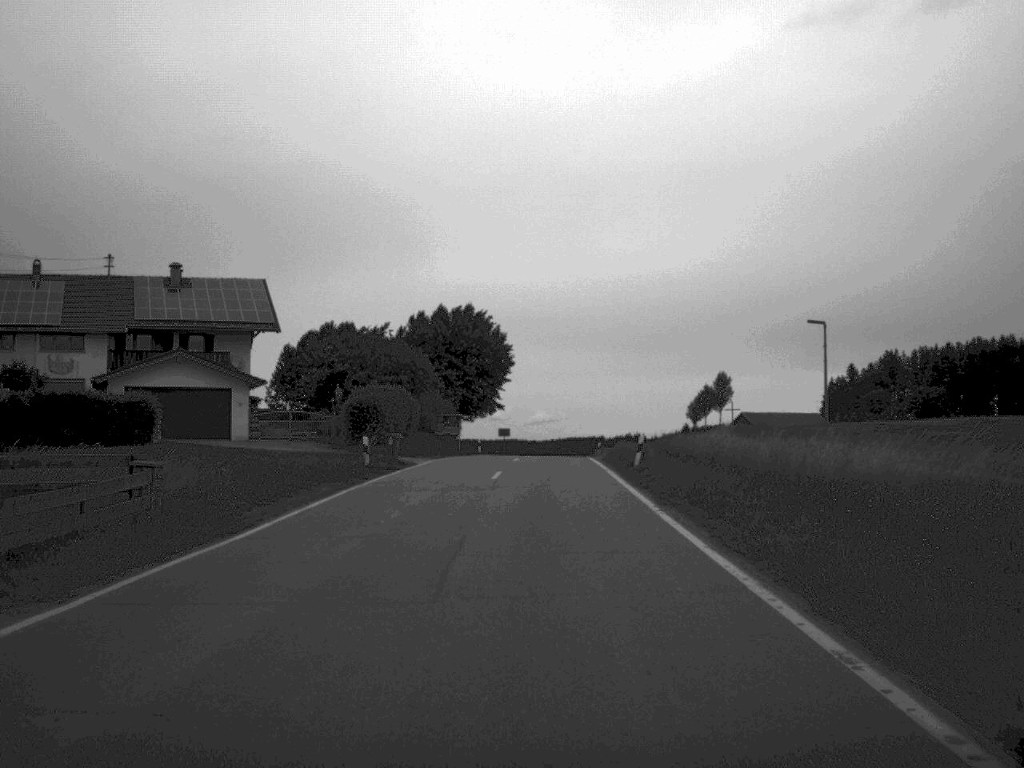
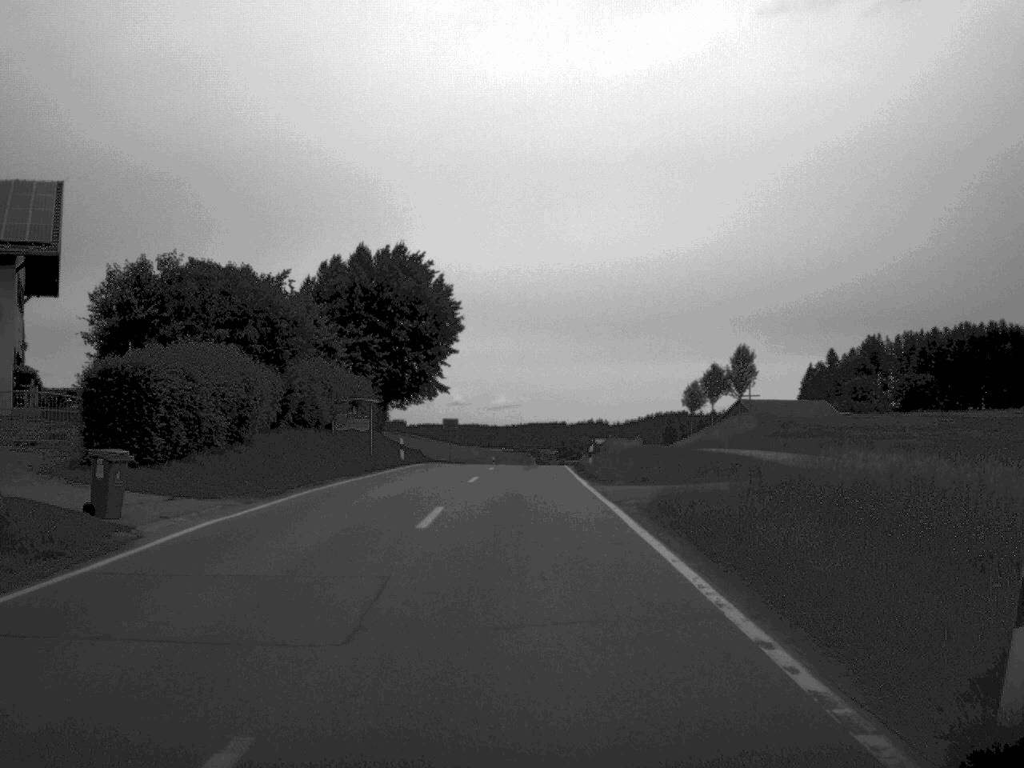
(+0.4, +28.2) m; +2°
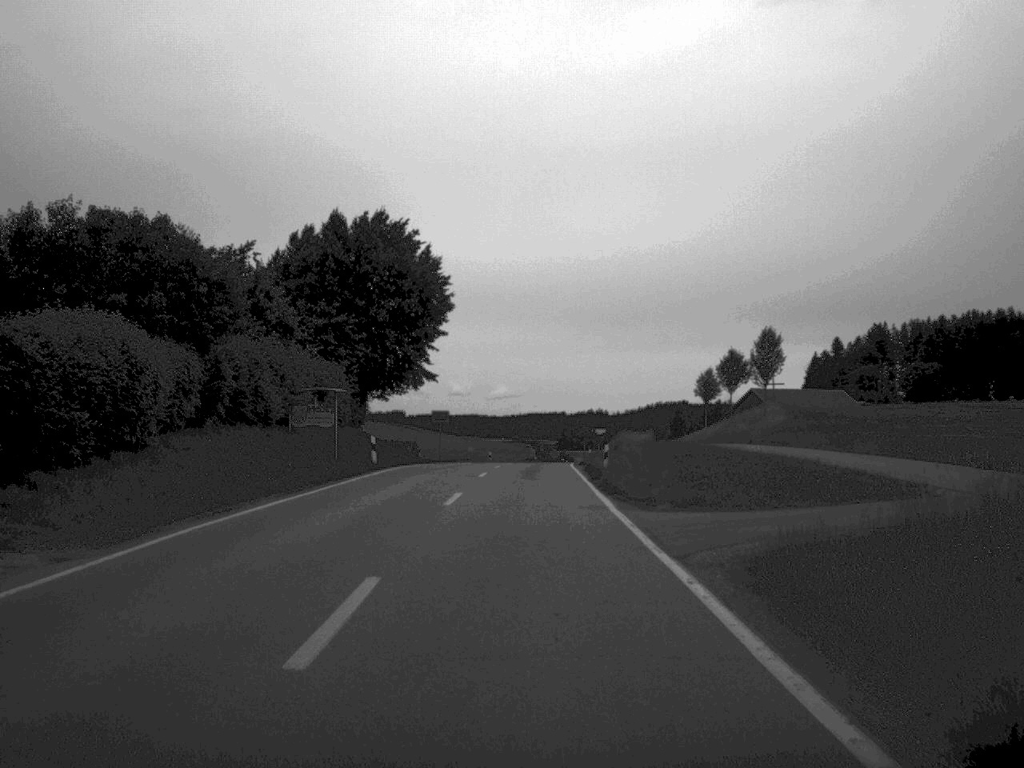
(0.0, +9.1) m; 0°
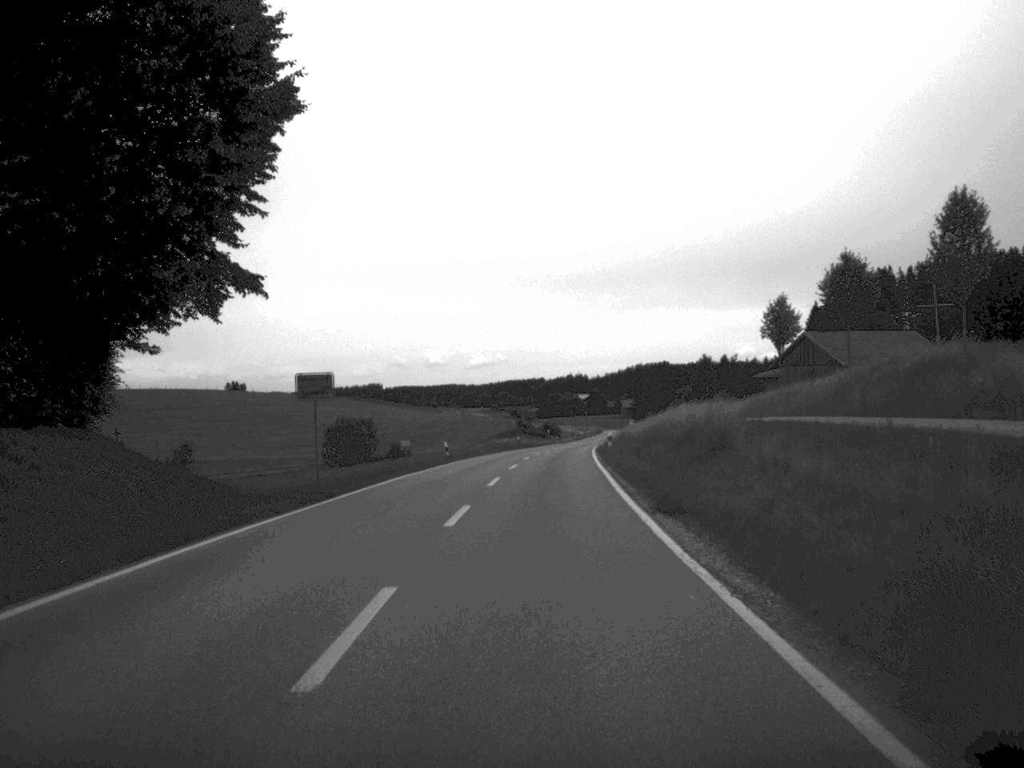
(0.0, +37.4) m; +1°
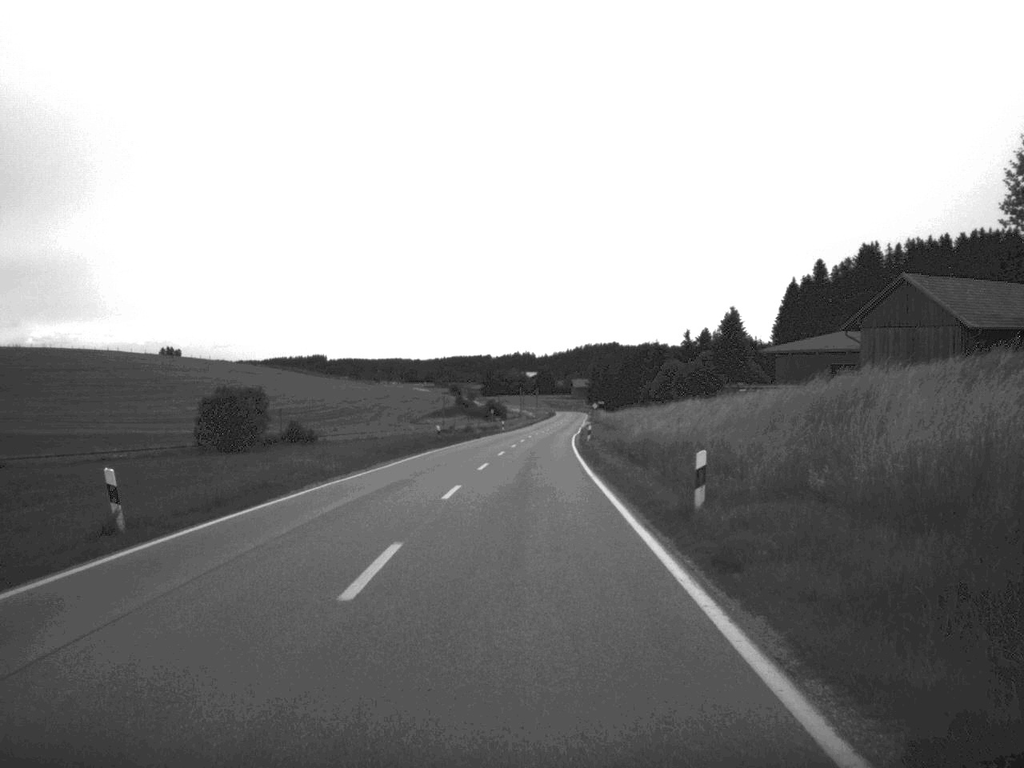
(+0.8, +41.6) m; +2°
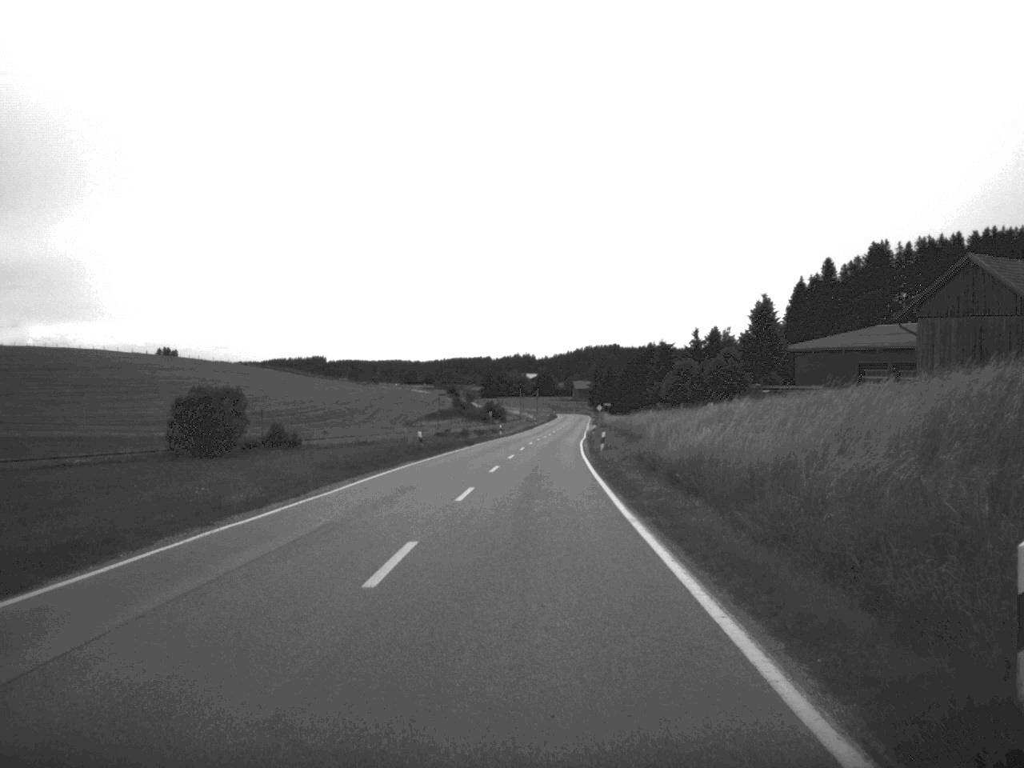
(0.0, +10.6) m; 0°
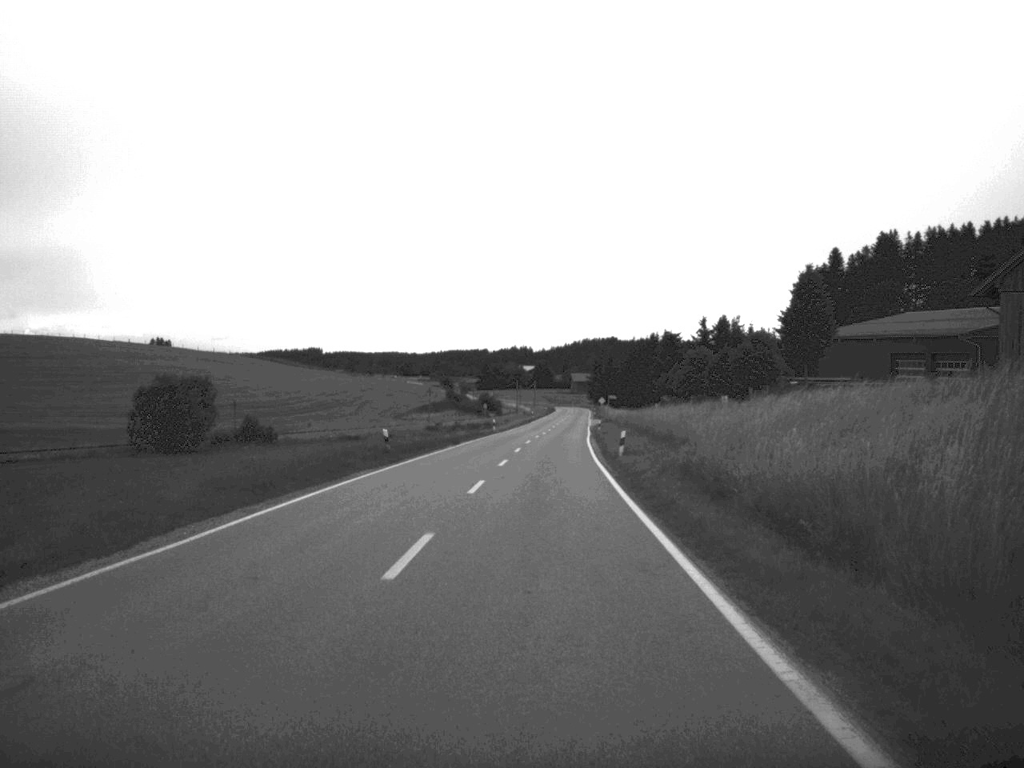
(0.0, +11.4) m; 0°
